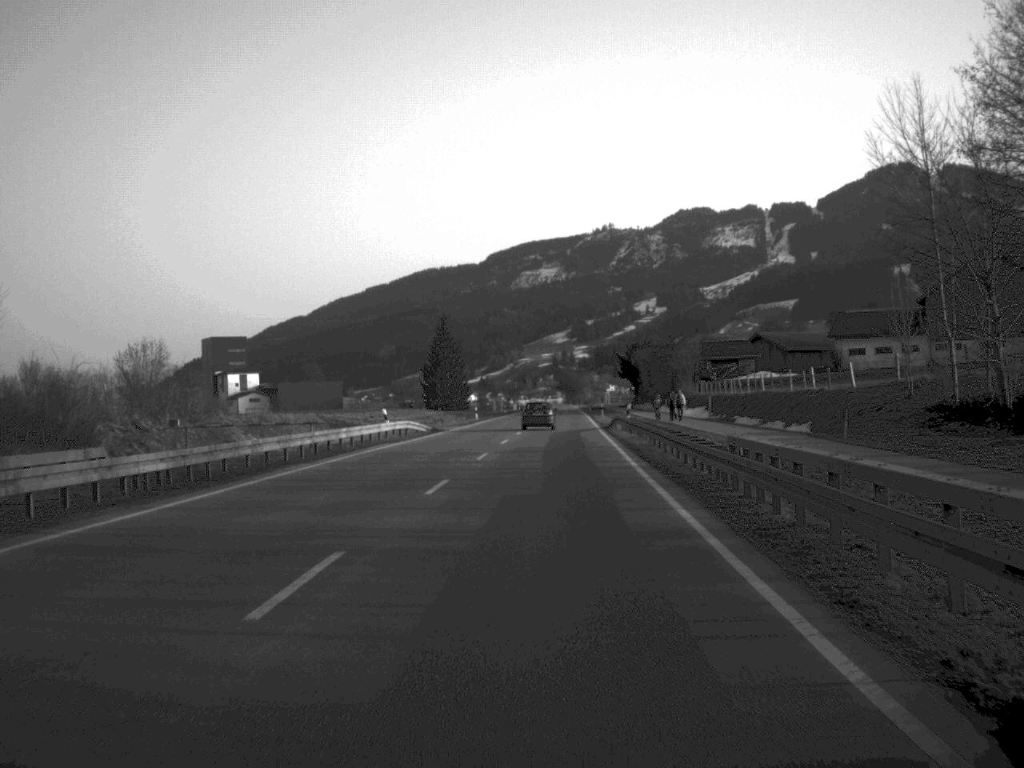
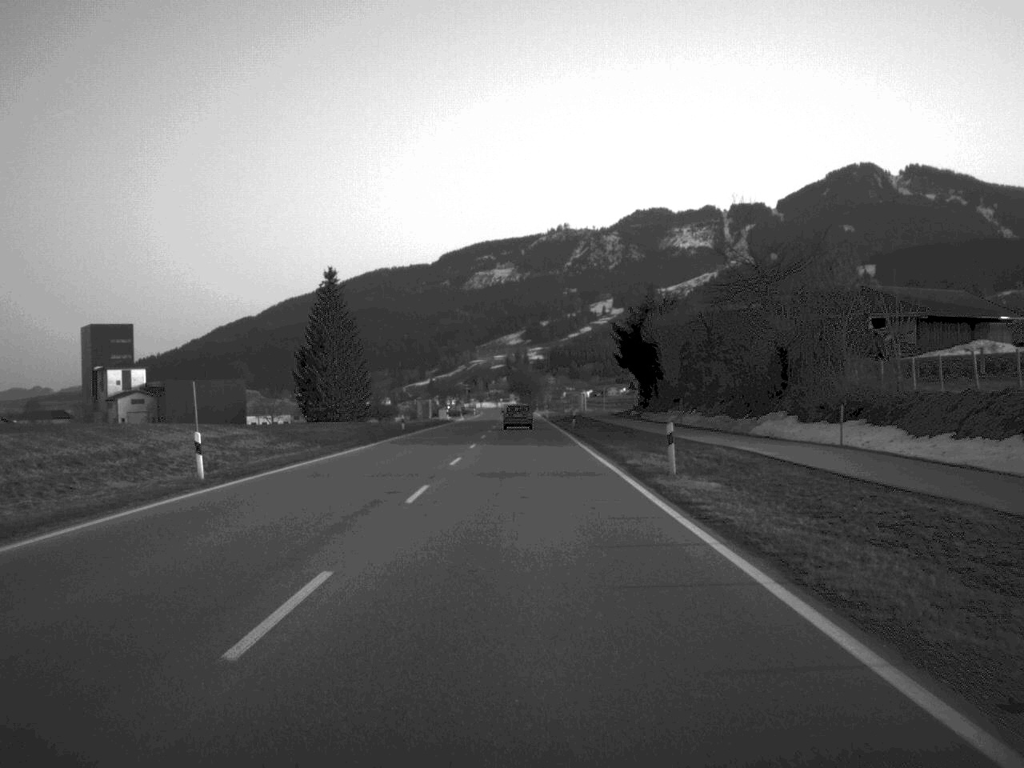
(+1.9, +72.9) m; +2°
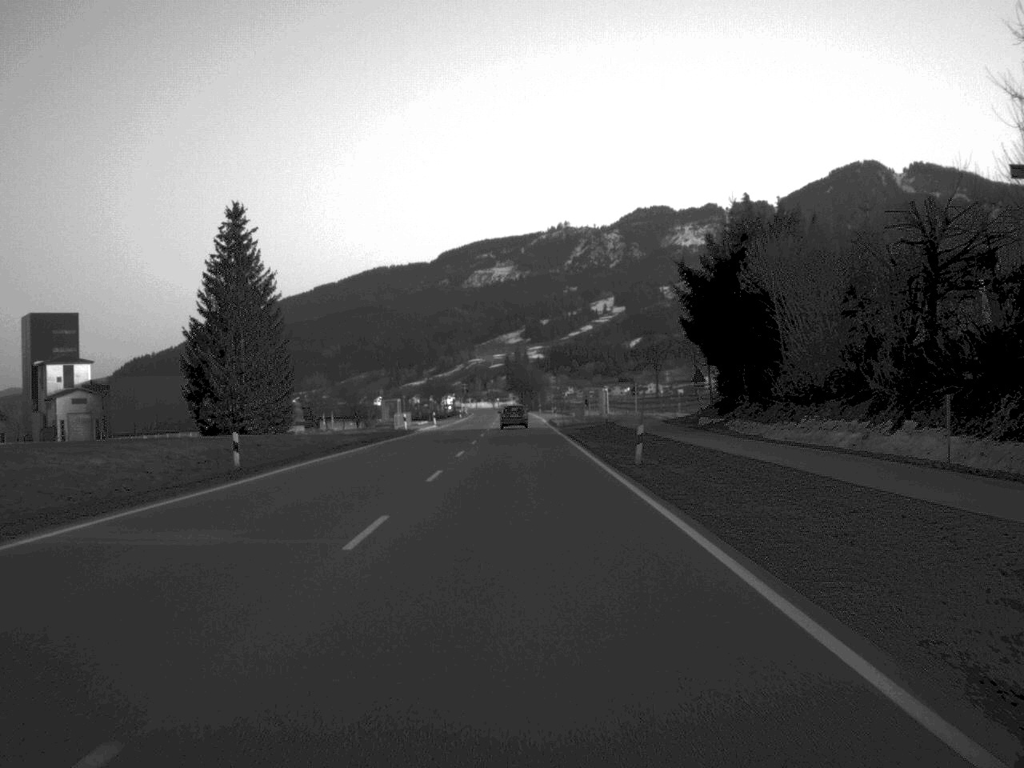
(0.0, +41.9) m; 0°
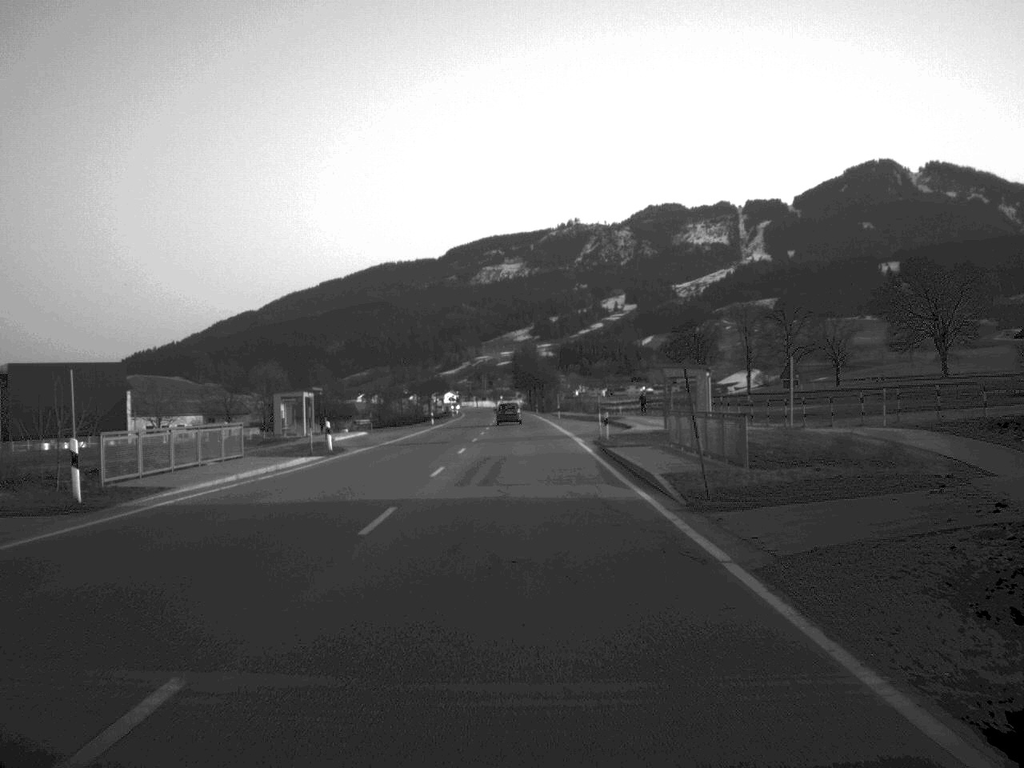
(-0.2, +58.3) m; 0°
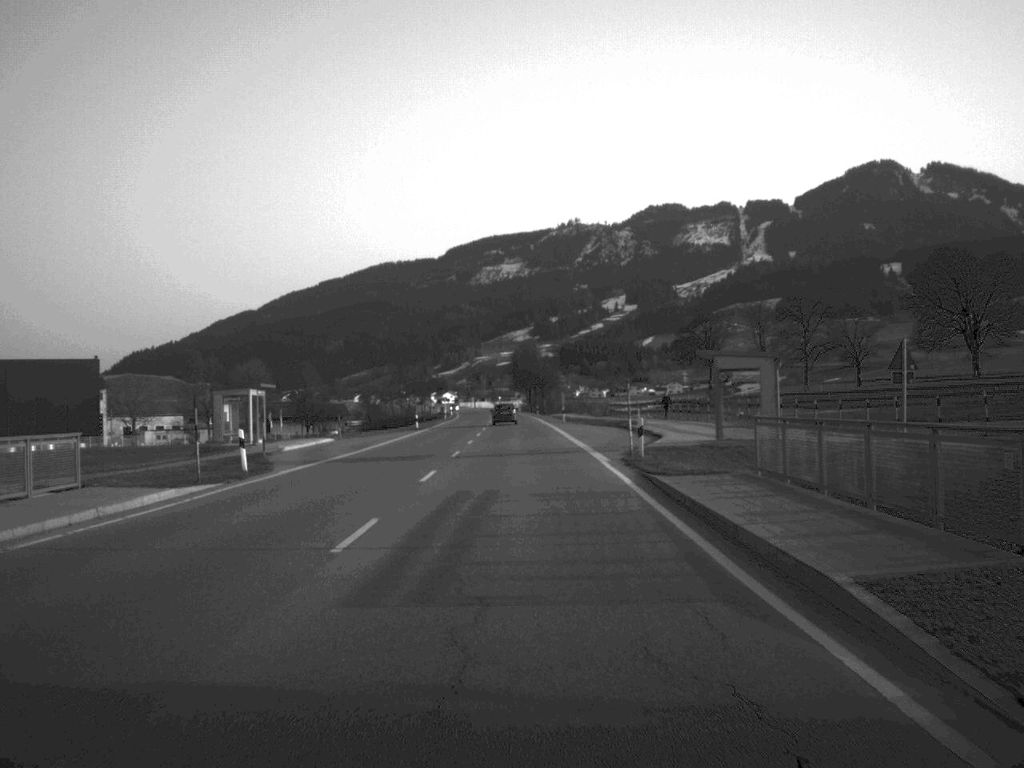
(0.0, +13.7) m; 0°
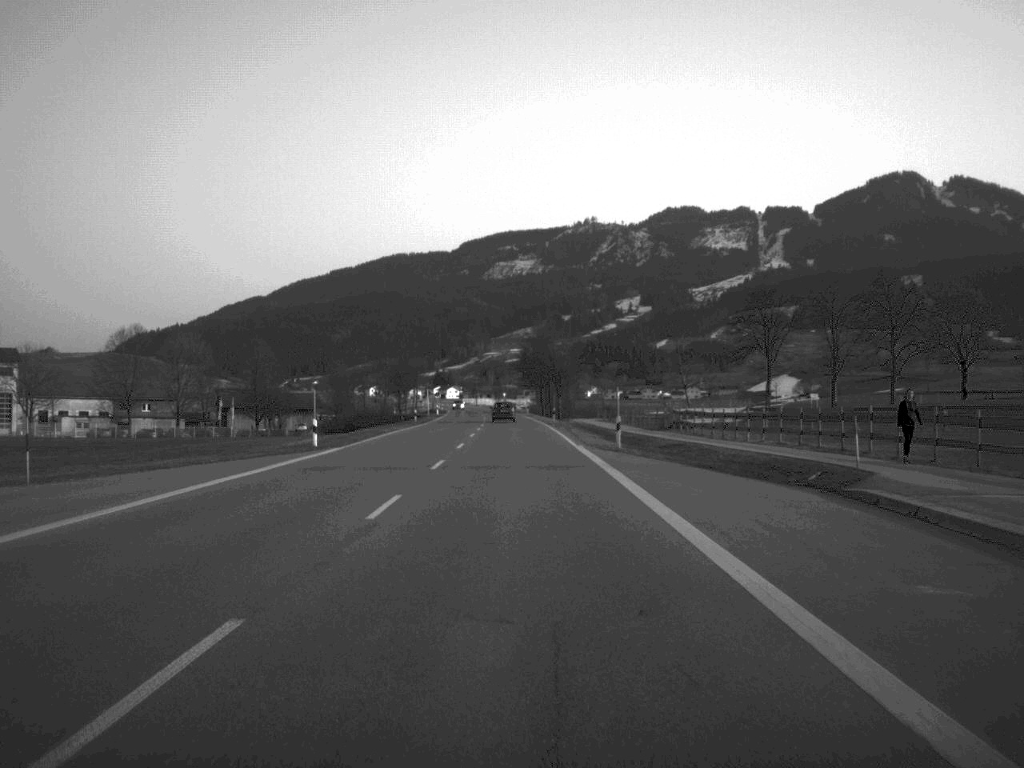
(-0.1, +44.2) m; 0°
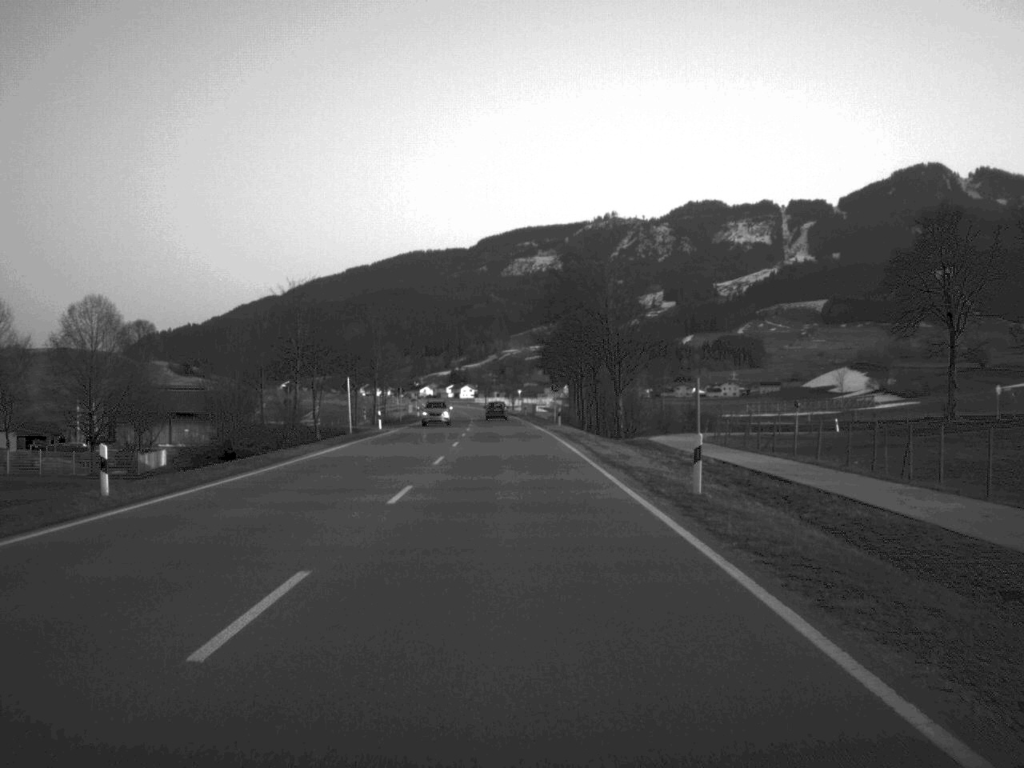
(-0.4, +69.1) m; -1°
